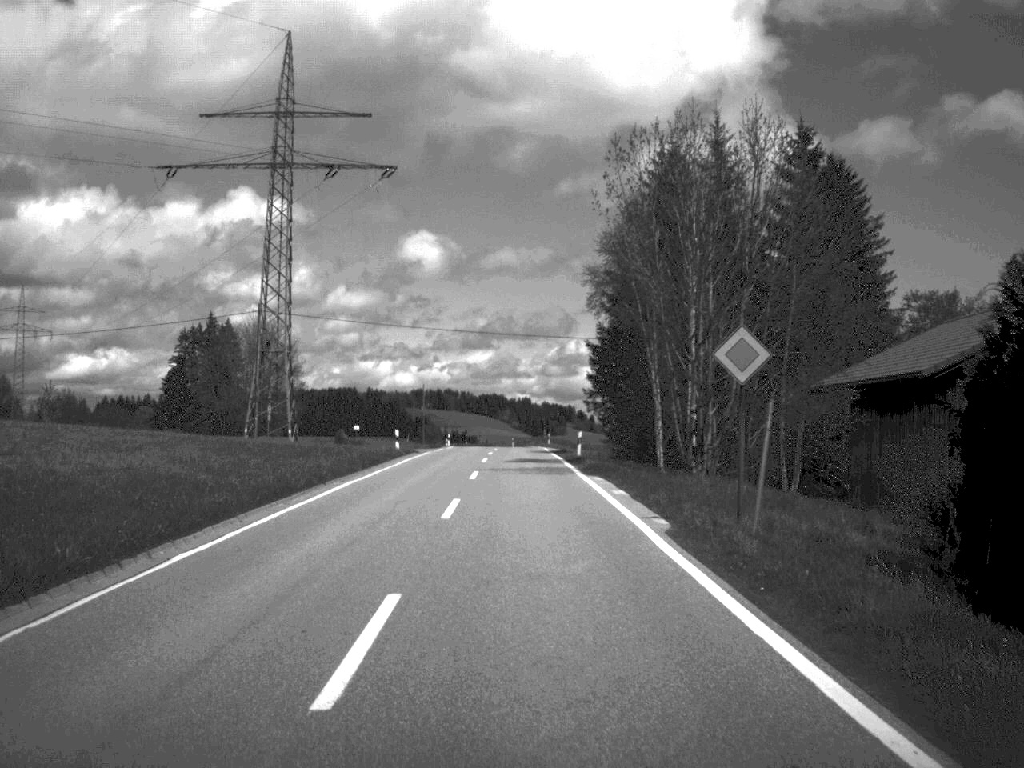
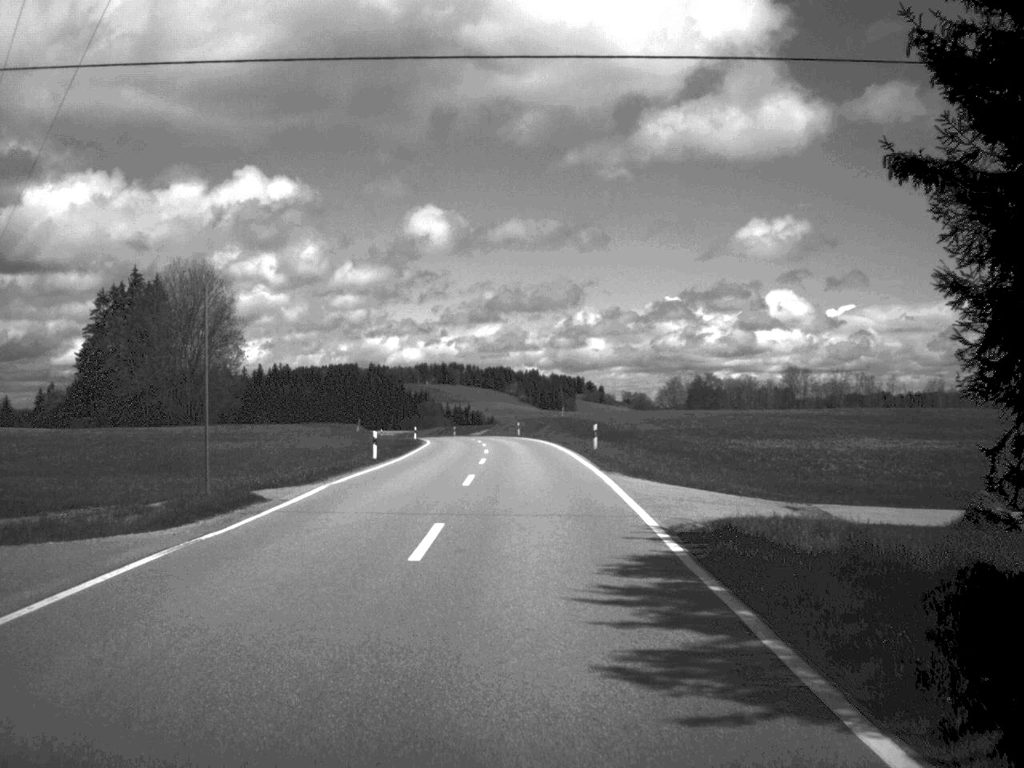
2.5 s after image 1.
(-0.4, +52.5) m; -1°
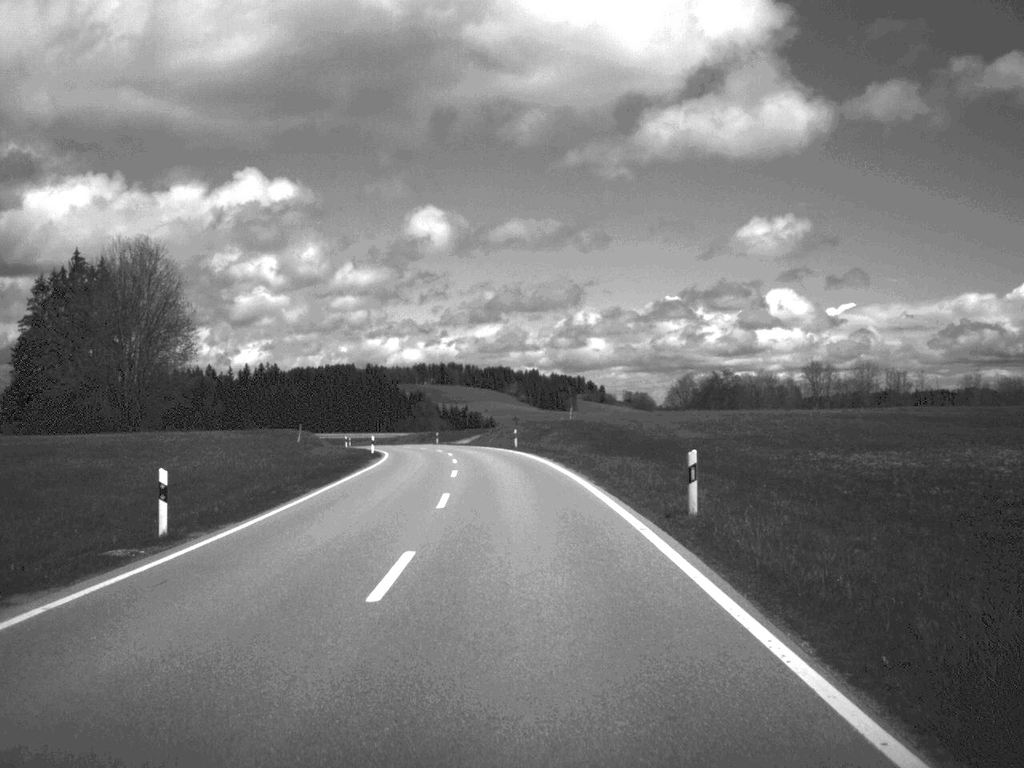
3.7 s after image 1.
(0.0, +25.7) m; 0°
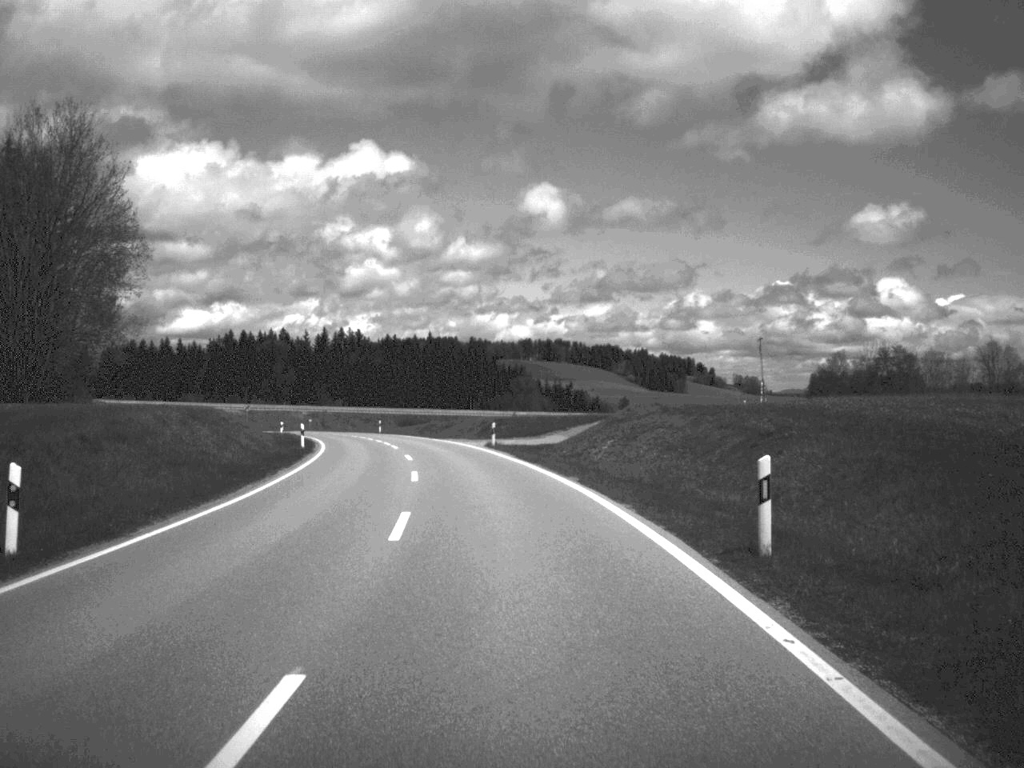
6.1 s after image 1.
(-1.9, +55.0) m; -5°
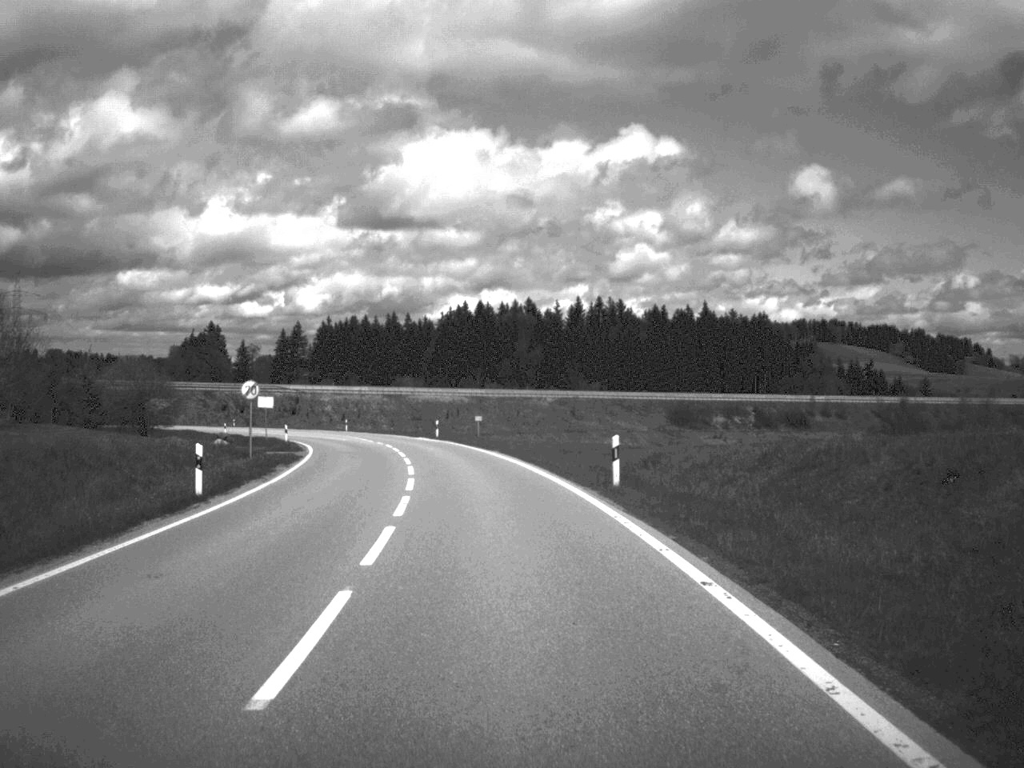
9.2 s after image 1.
(-7.8, +73.4) m; -12°
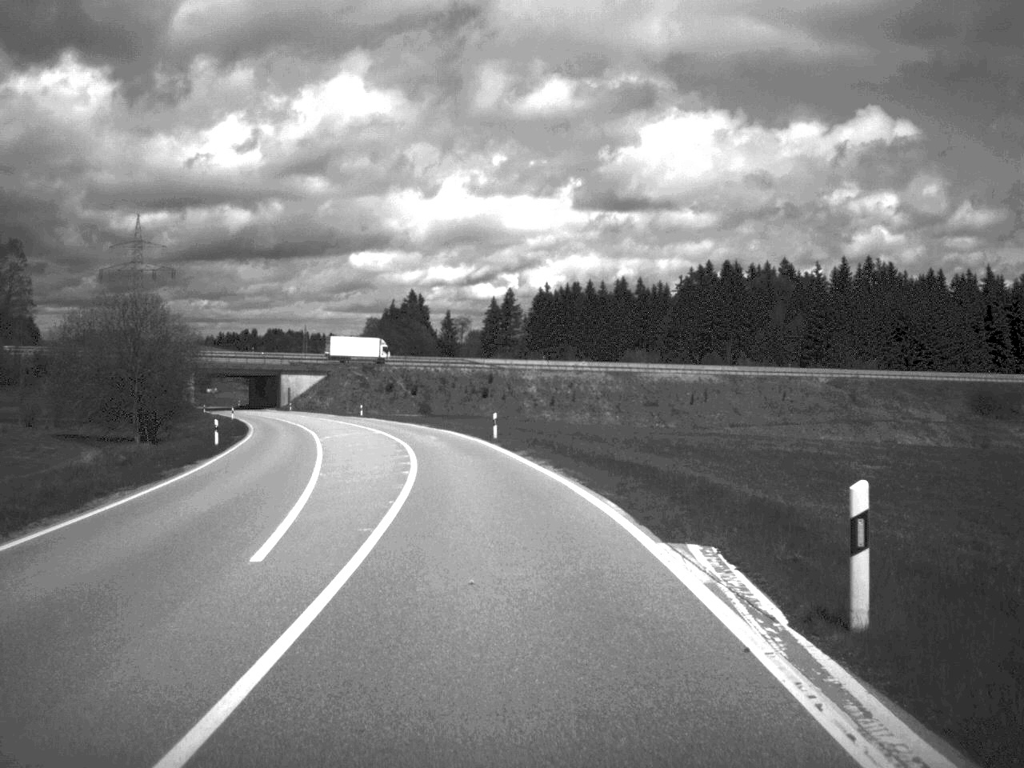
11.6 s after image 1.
(-5.5, +61.2) m; -11°
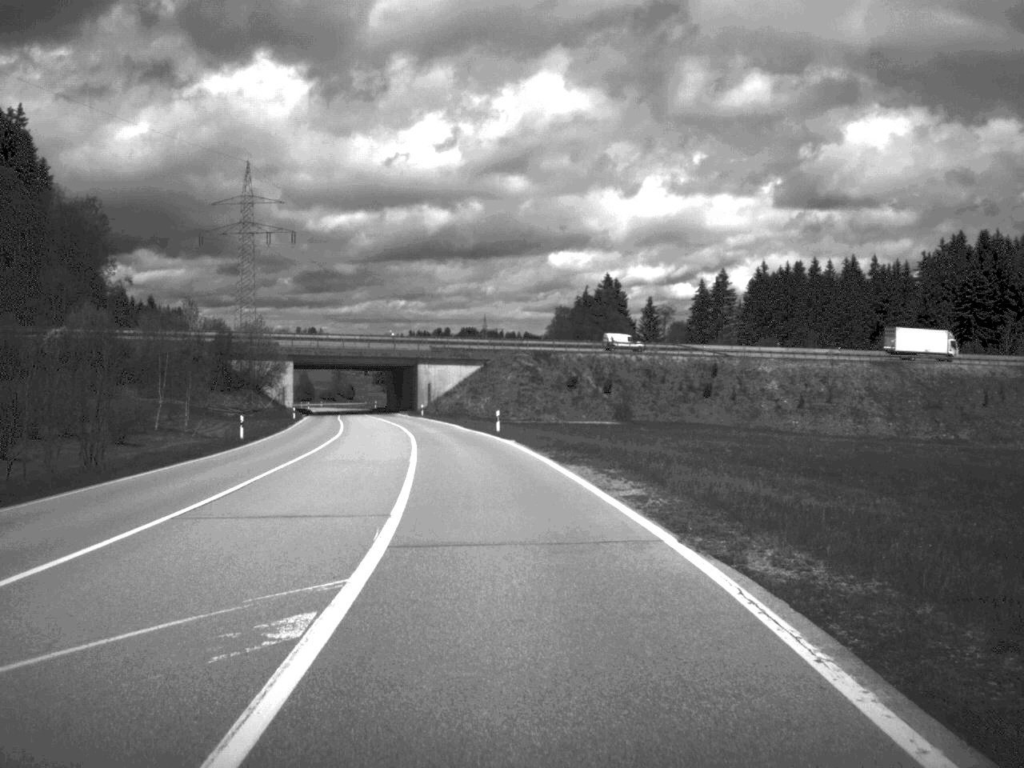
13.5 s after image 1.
(-4.1, +51.1) m; -9°
